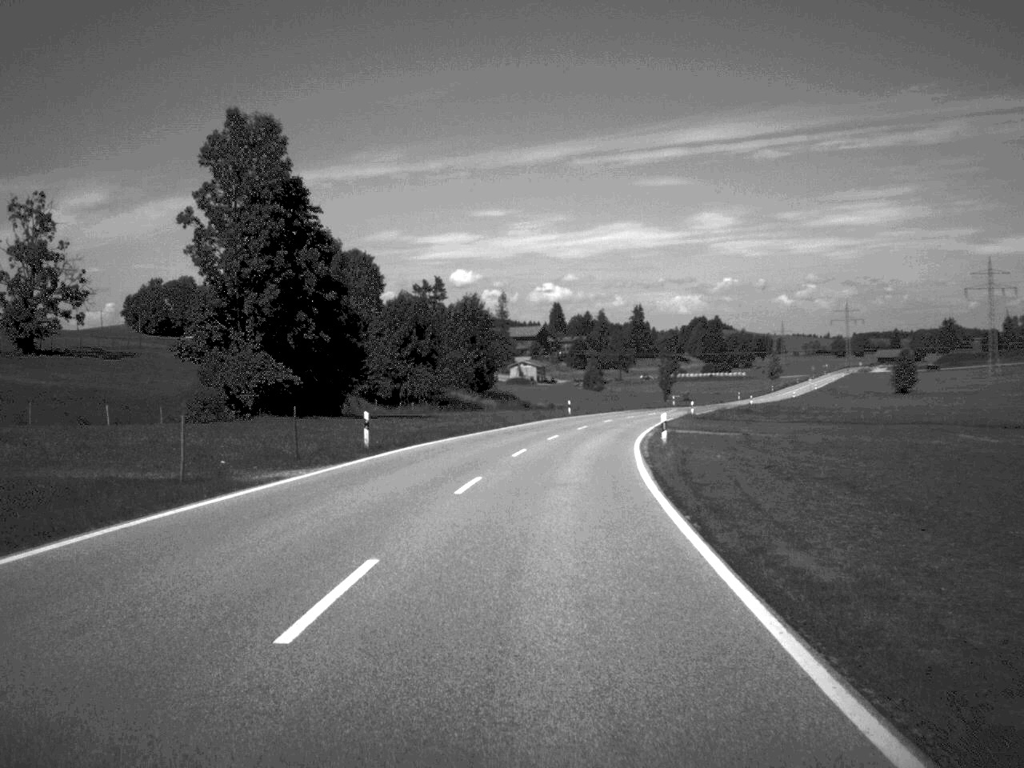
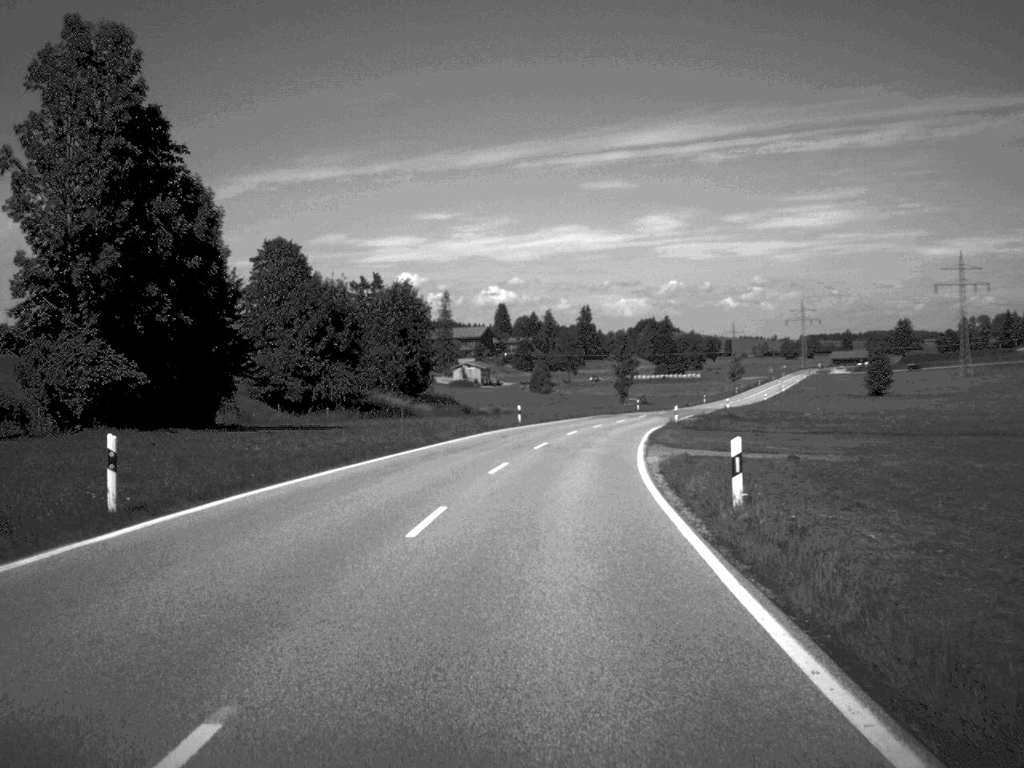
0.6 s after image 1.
(+0.4, +17.5) m; +2°
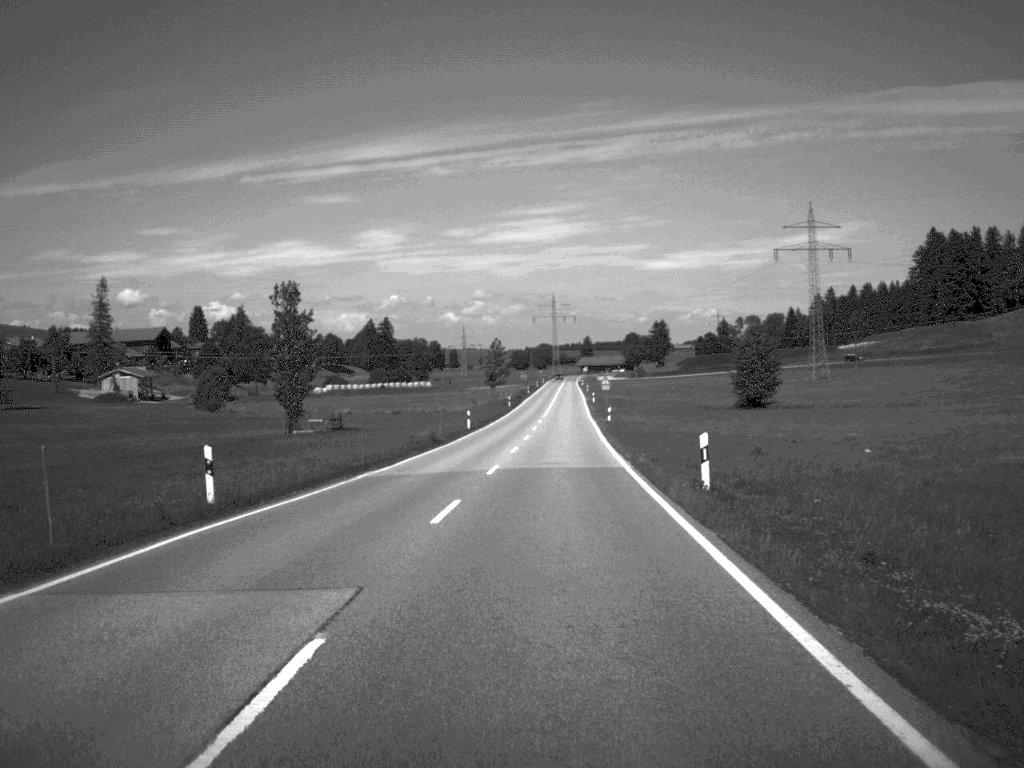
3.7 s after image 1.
(+10.3, +91.0) m; +12°
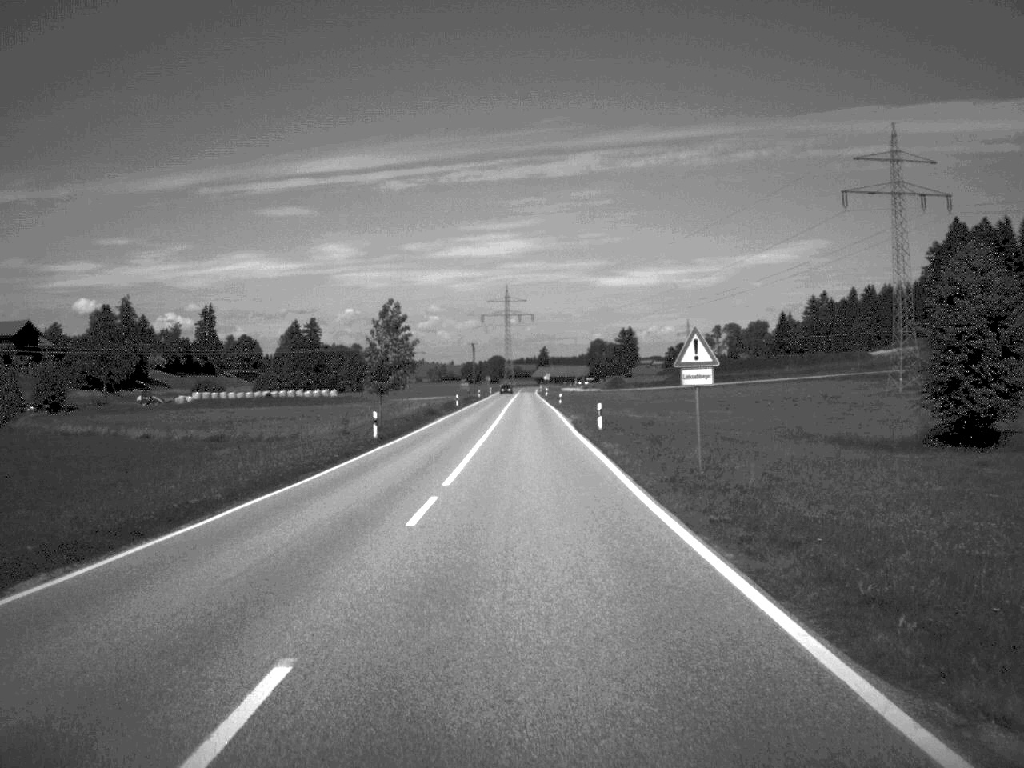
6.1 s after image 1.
(+1.9, +71.9) m; +2°
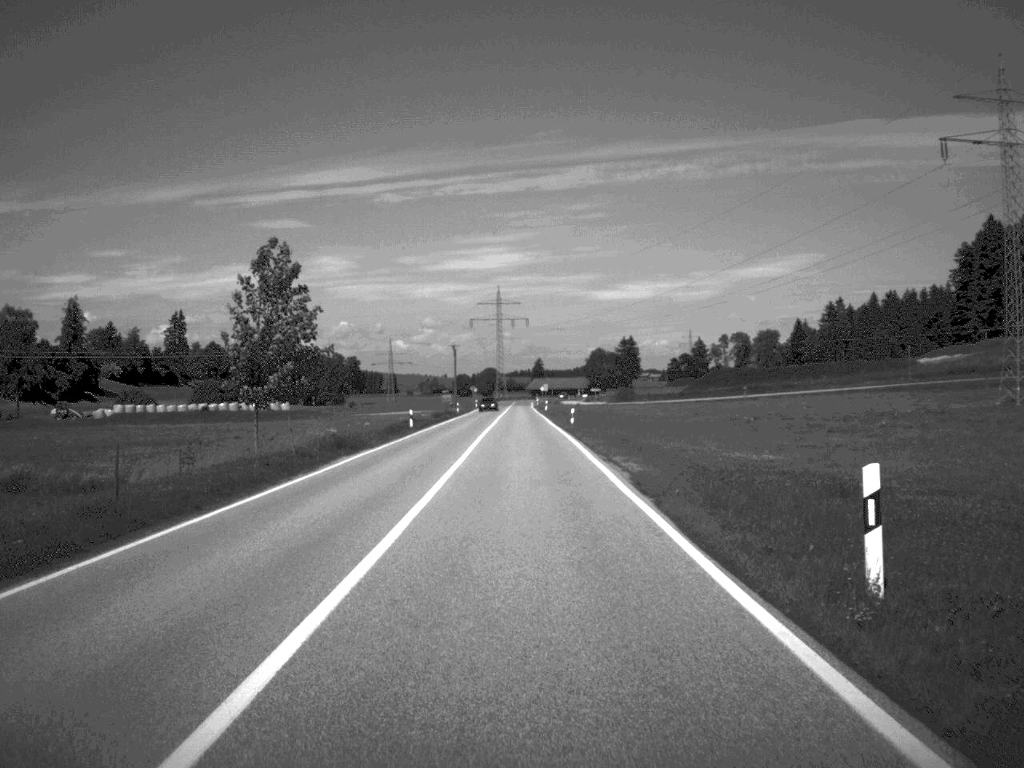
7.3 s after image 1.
(+0.1, +34.8) m; 0°
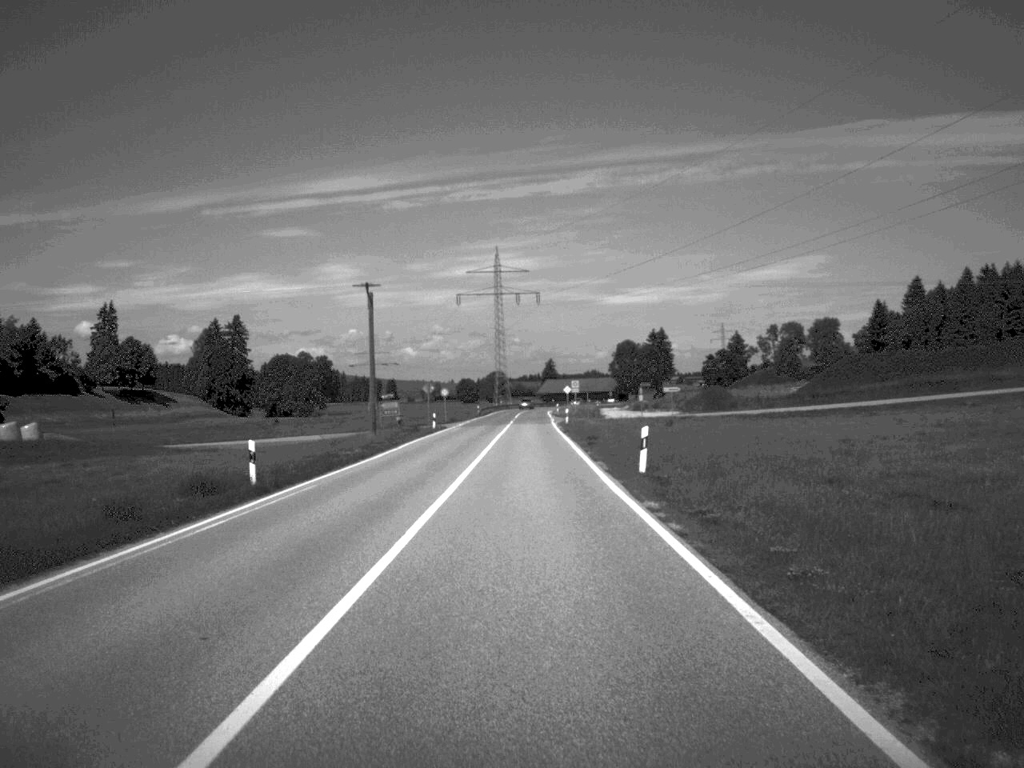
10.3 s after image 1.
(-0.6, +86.4) m; -1°
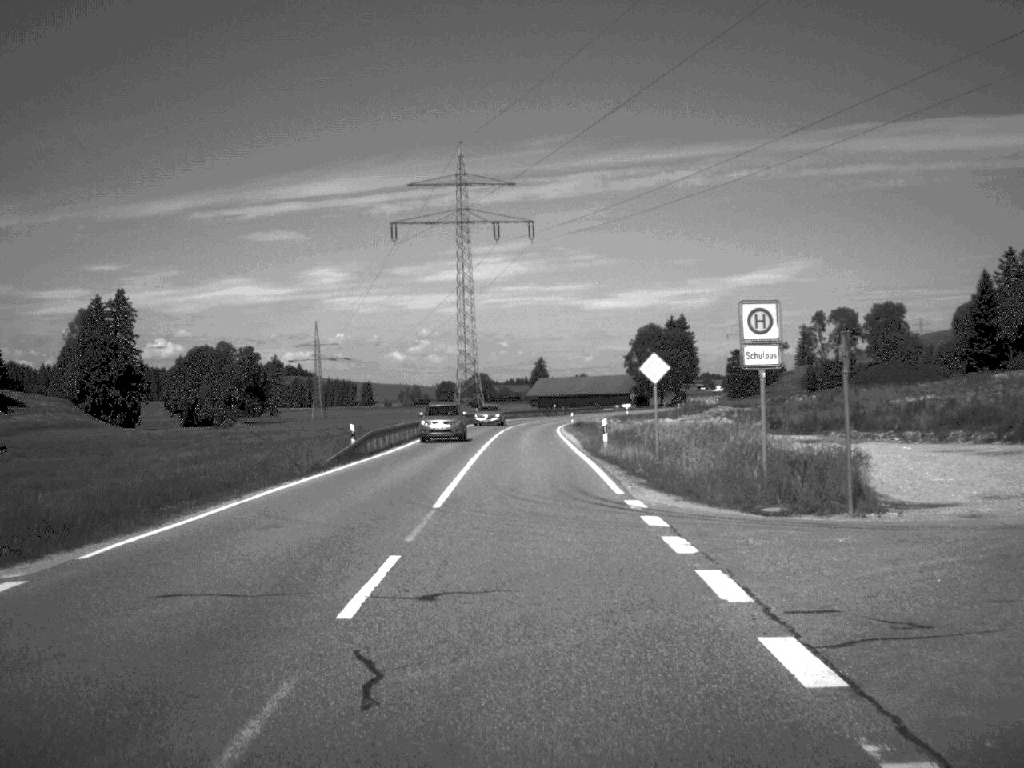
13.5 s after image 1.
(0.0, +86.6) m; 0°
